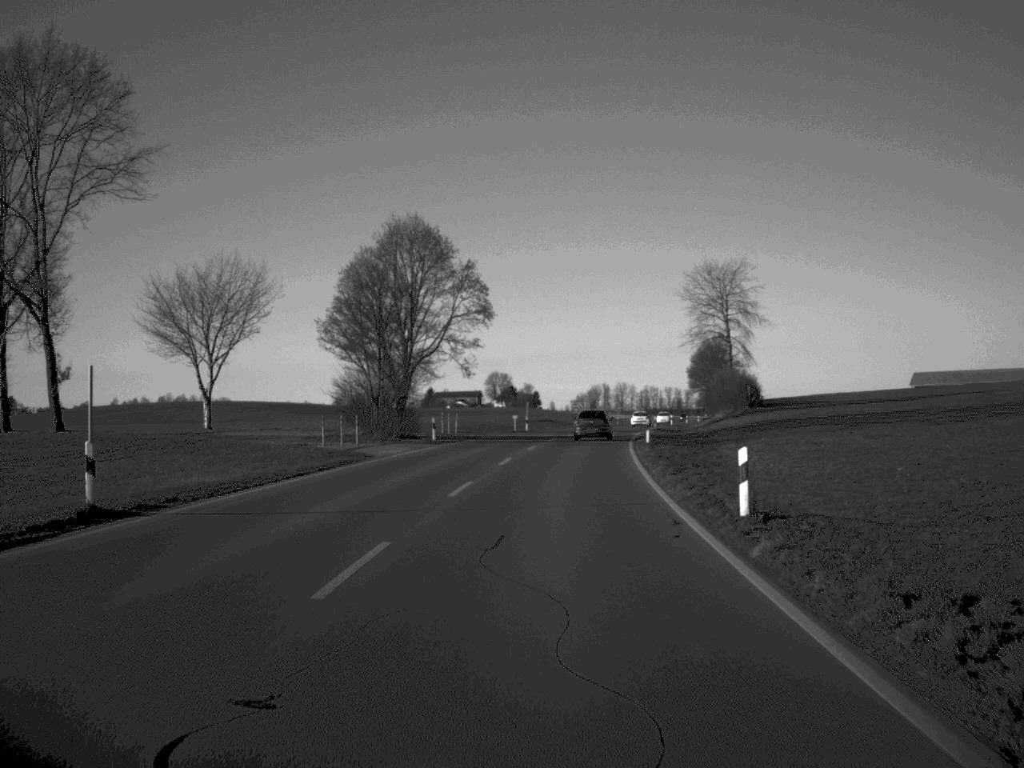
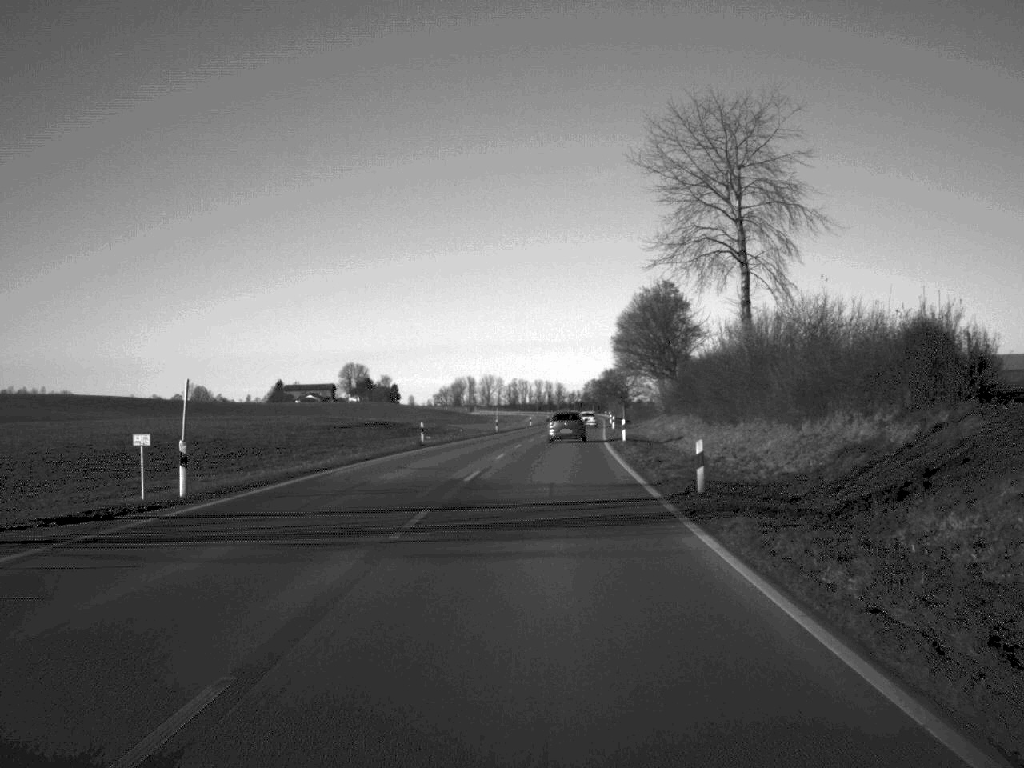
(+3.5, +66.0) m; +6°
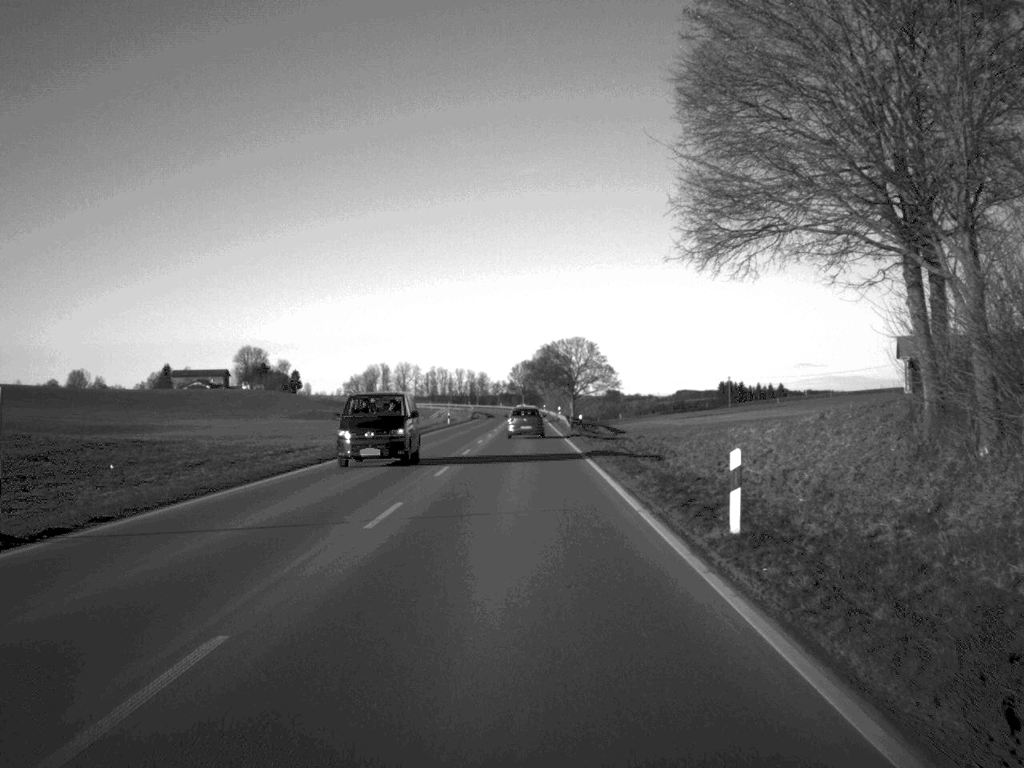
(+3.2, +81.9) m; +3°
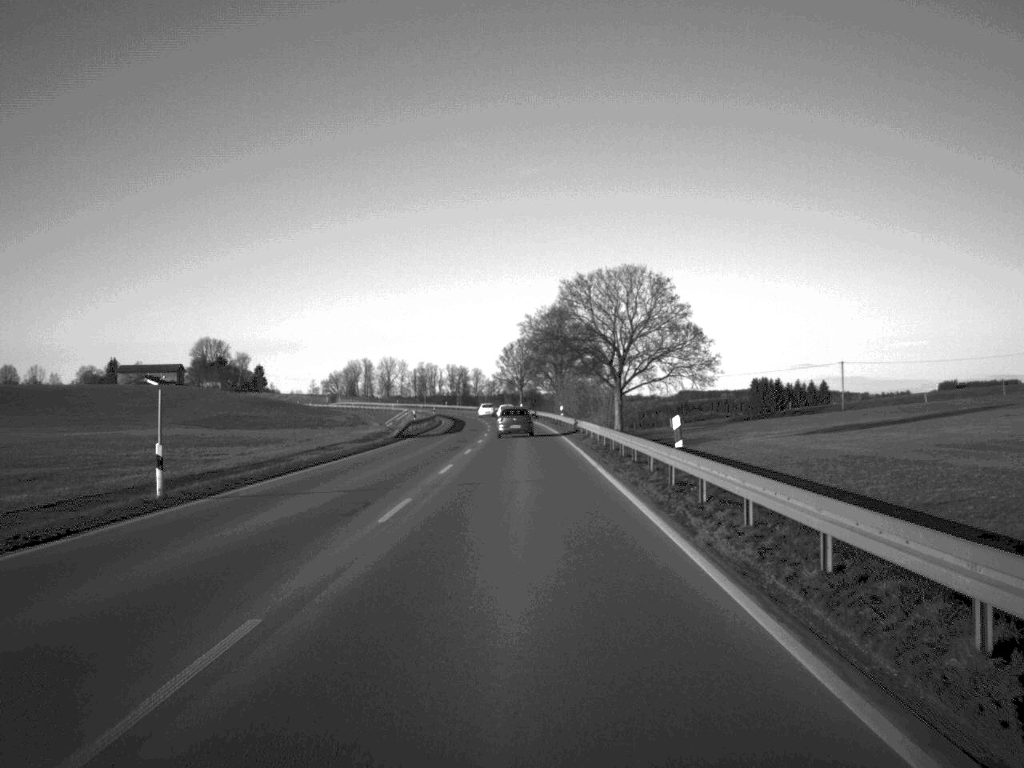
(0.0, +82.4) m; 0°
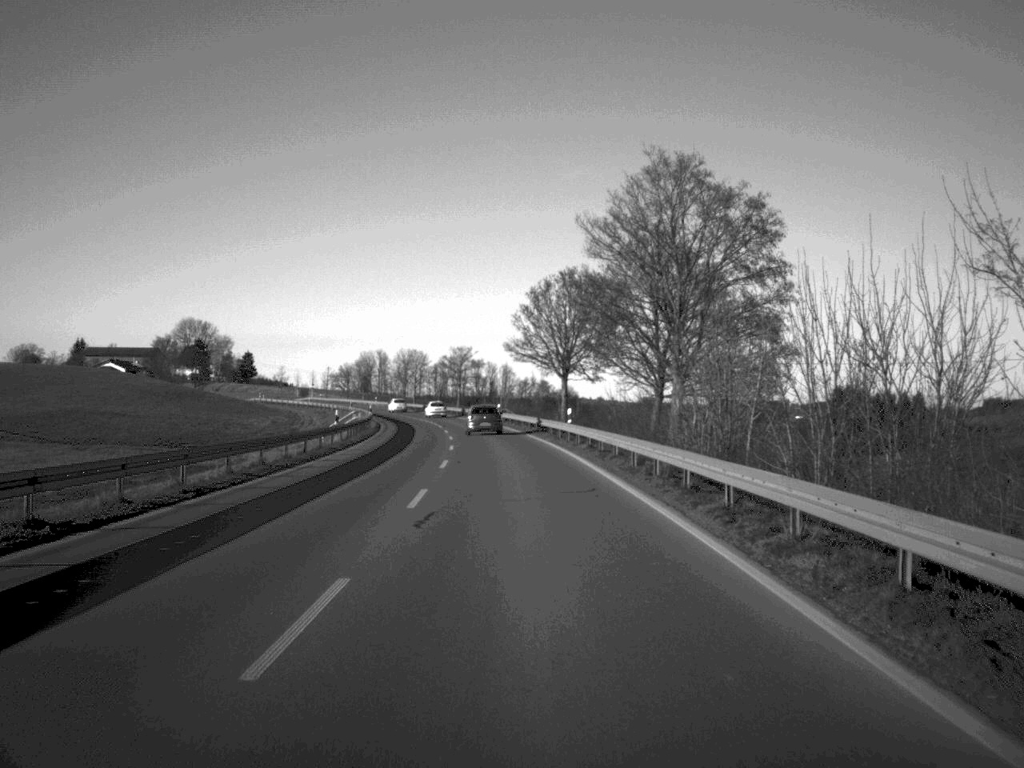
(-0.9, +81.2) m; -2°
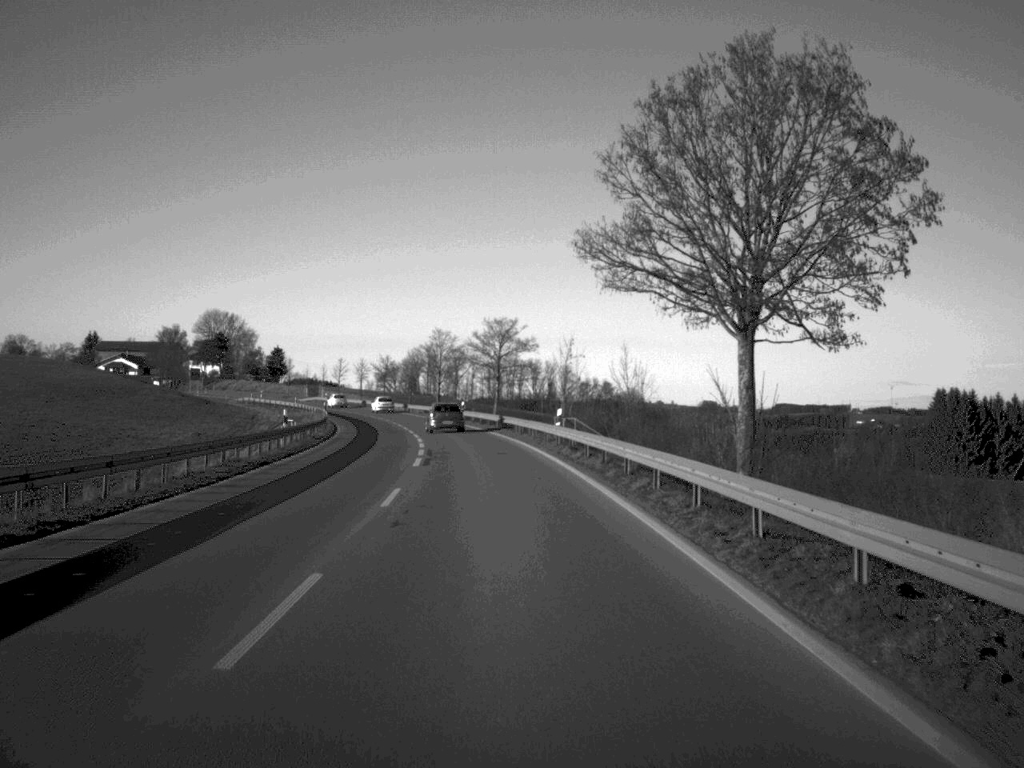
(-1.0, +47.5) m; -3°
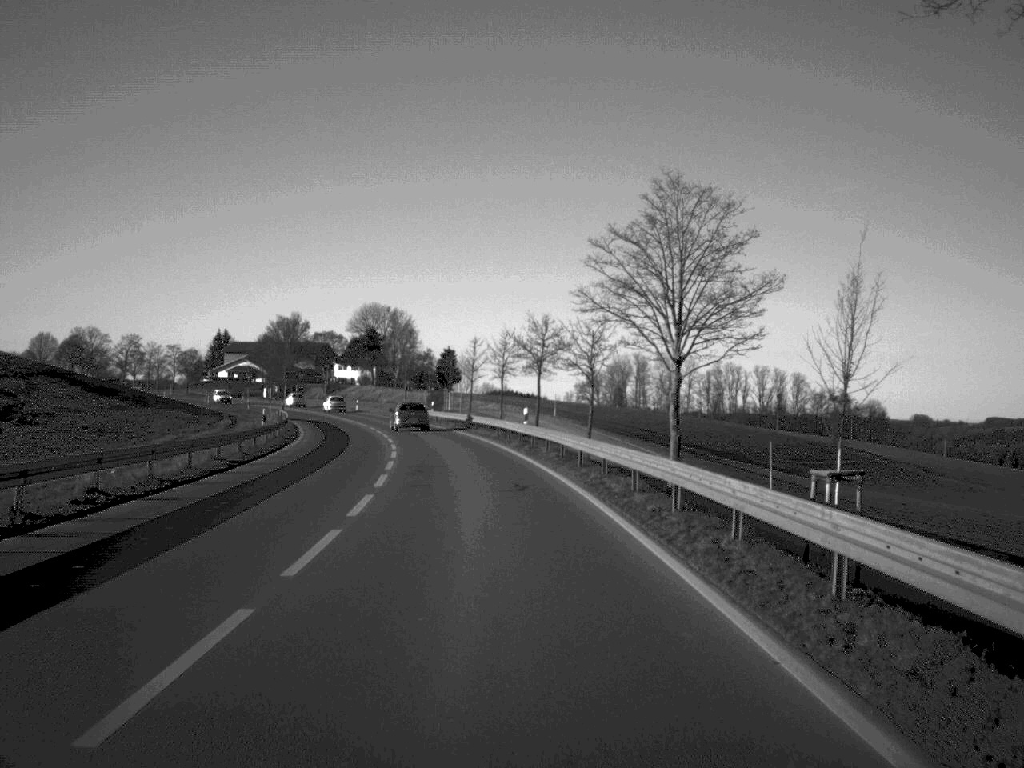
(-6.2, +79.4) m; -9°
